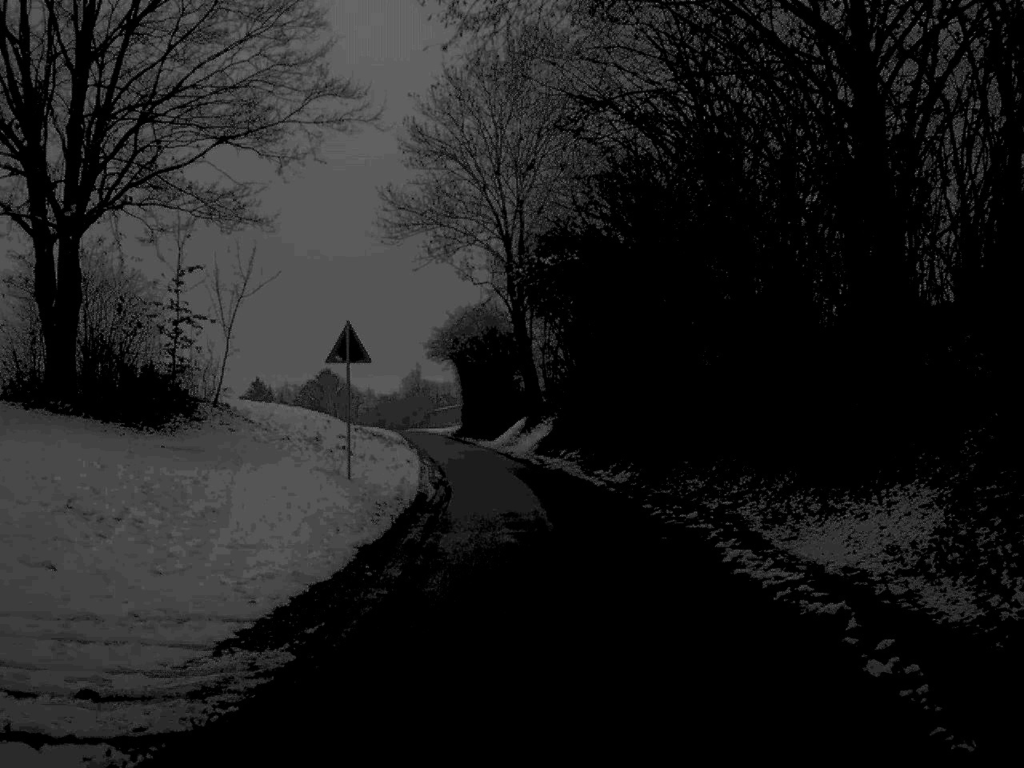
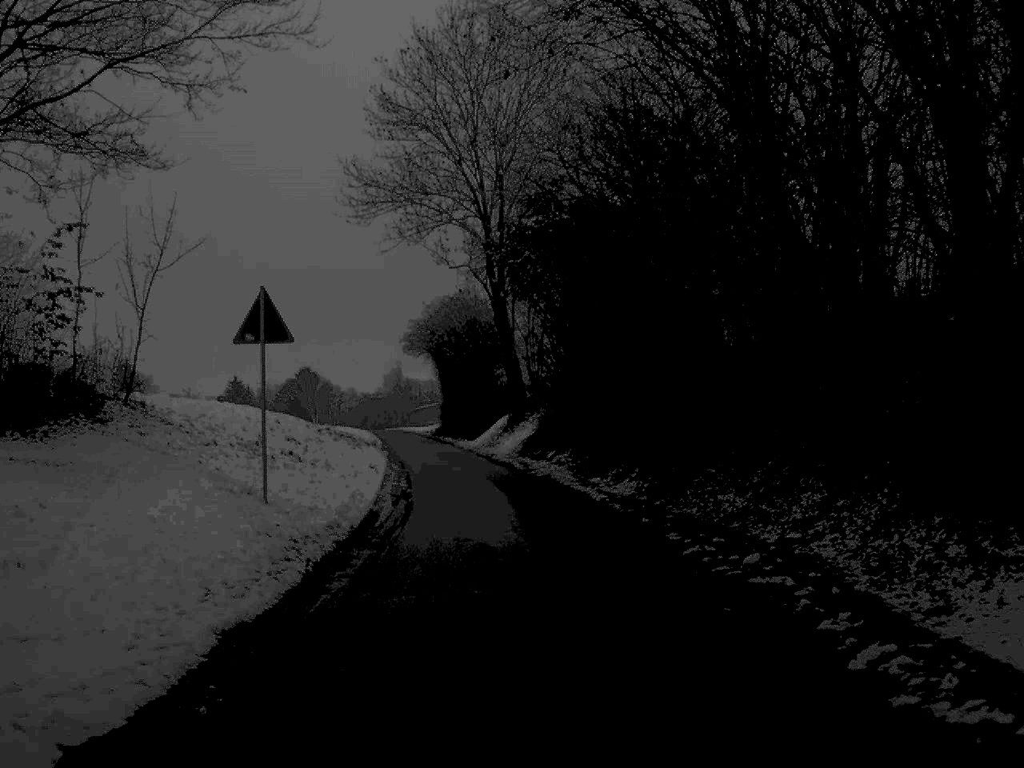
(0.0, +6.0) m; +1°
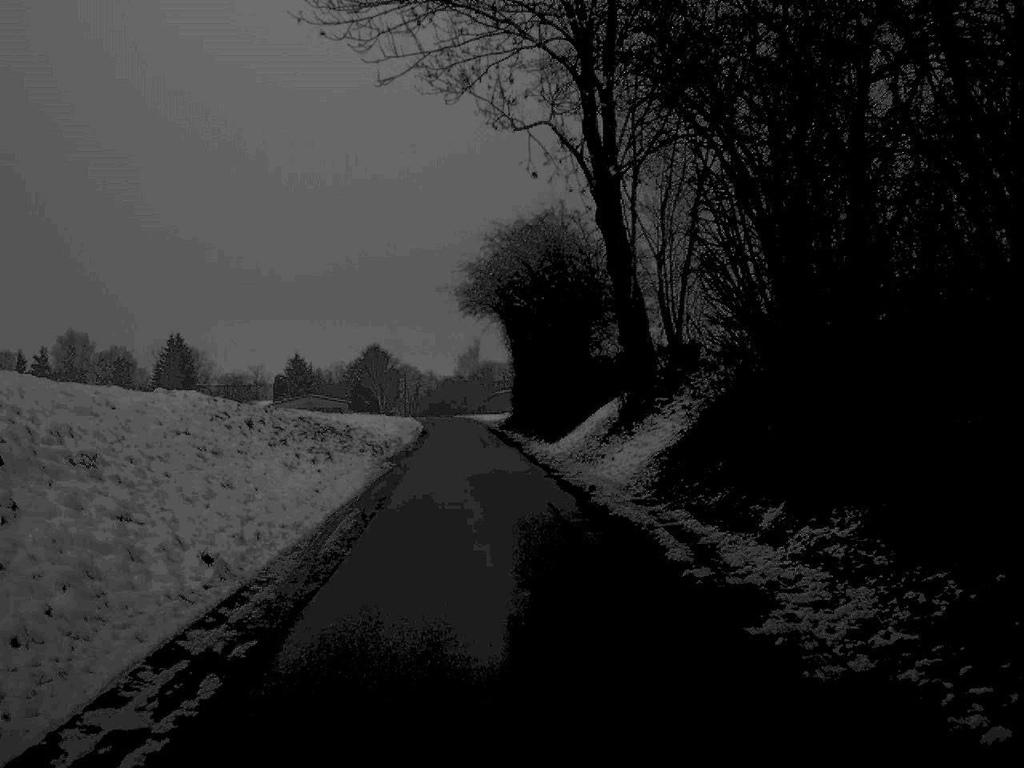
(-0.8, +26.2) m; -4°
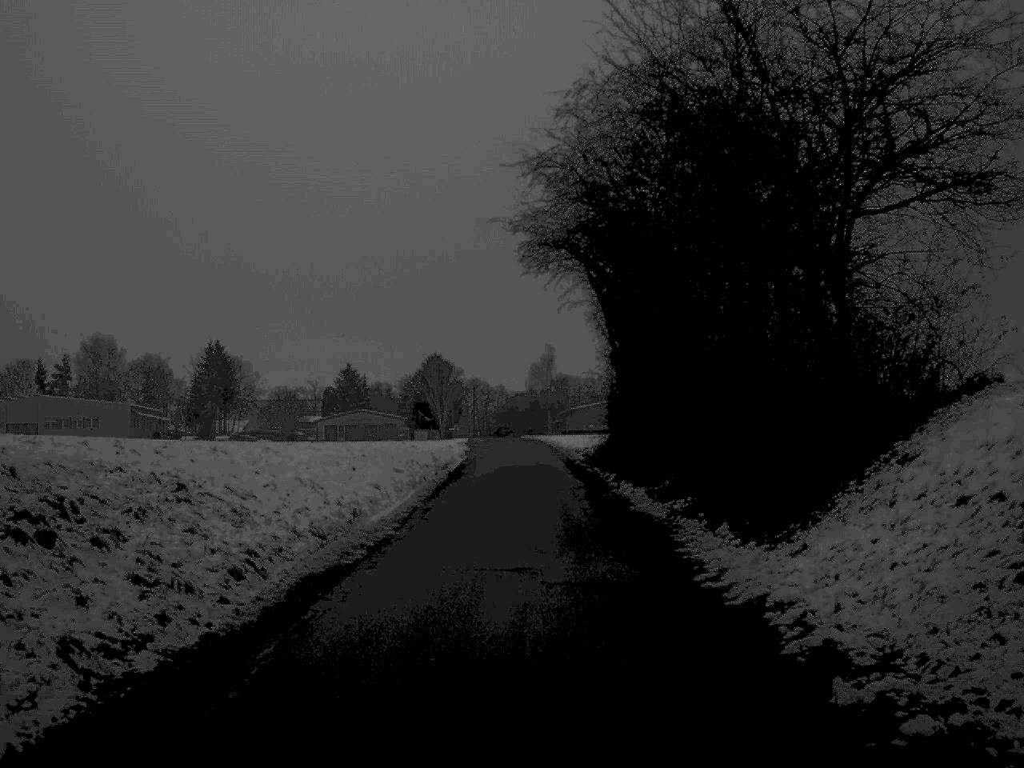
(-0.9, +26.4) m; -3°
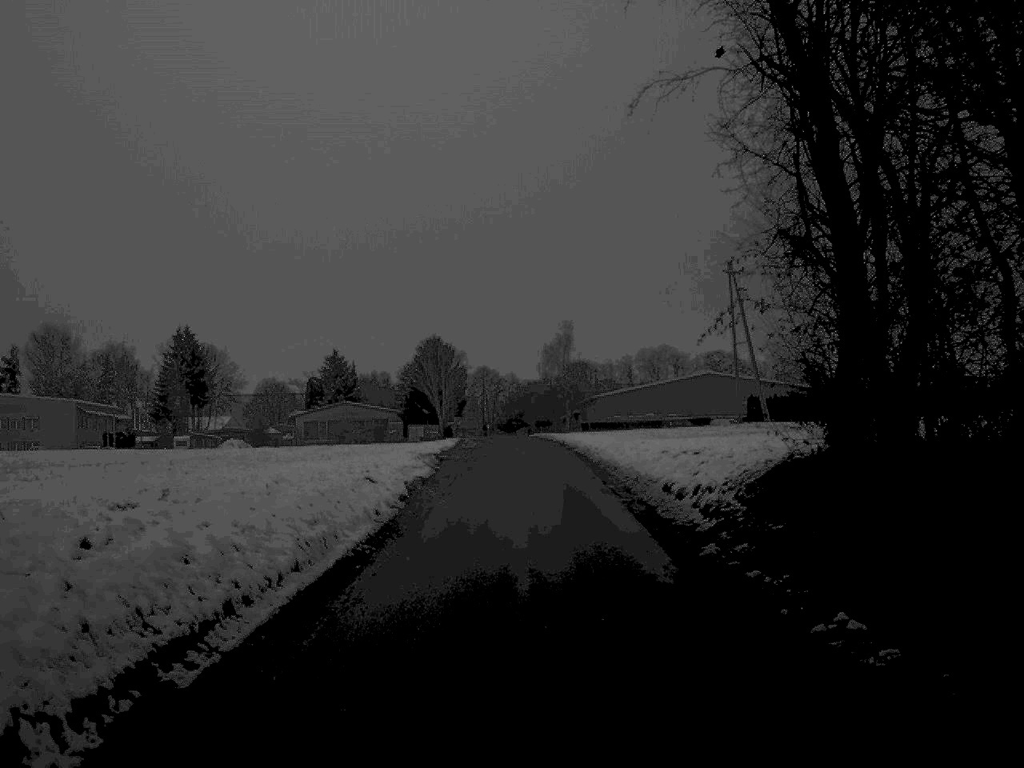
(-0.1, +28.4) m; -1°
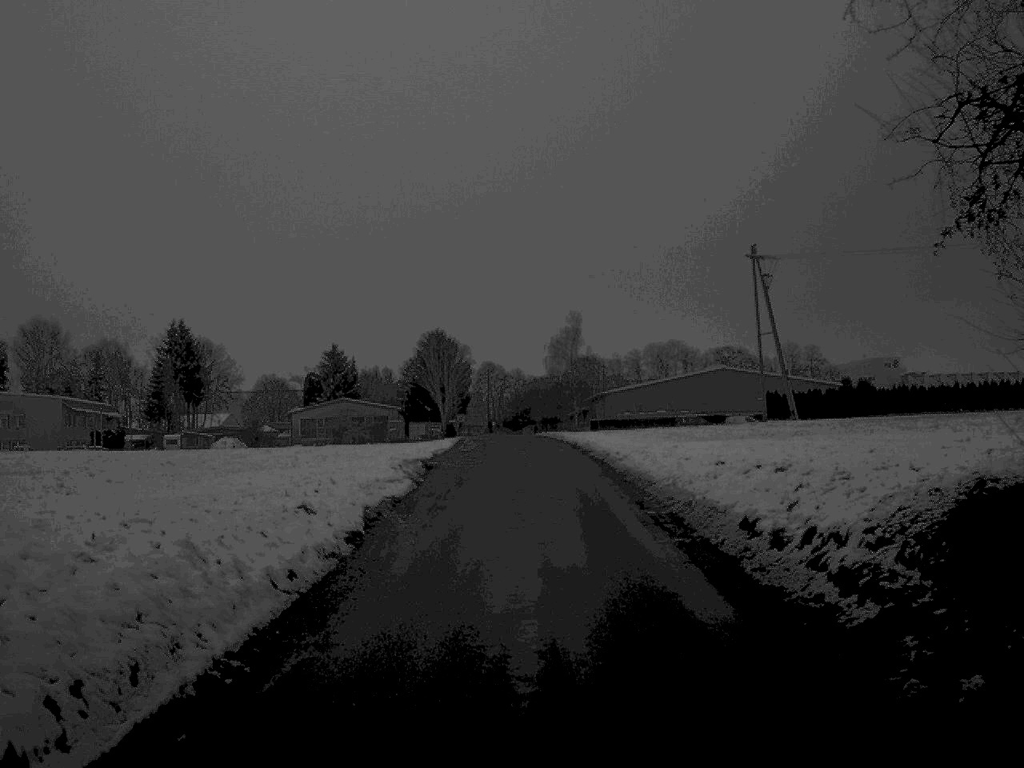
(0.0, +6.8) m; 0°
